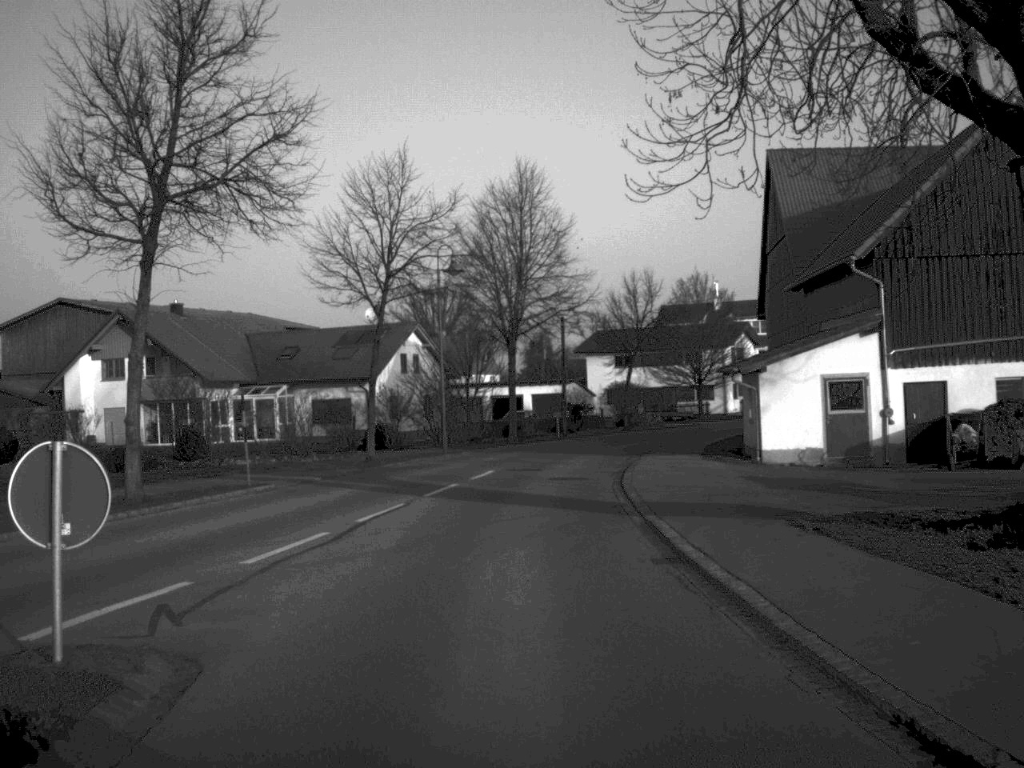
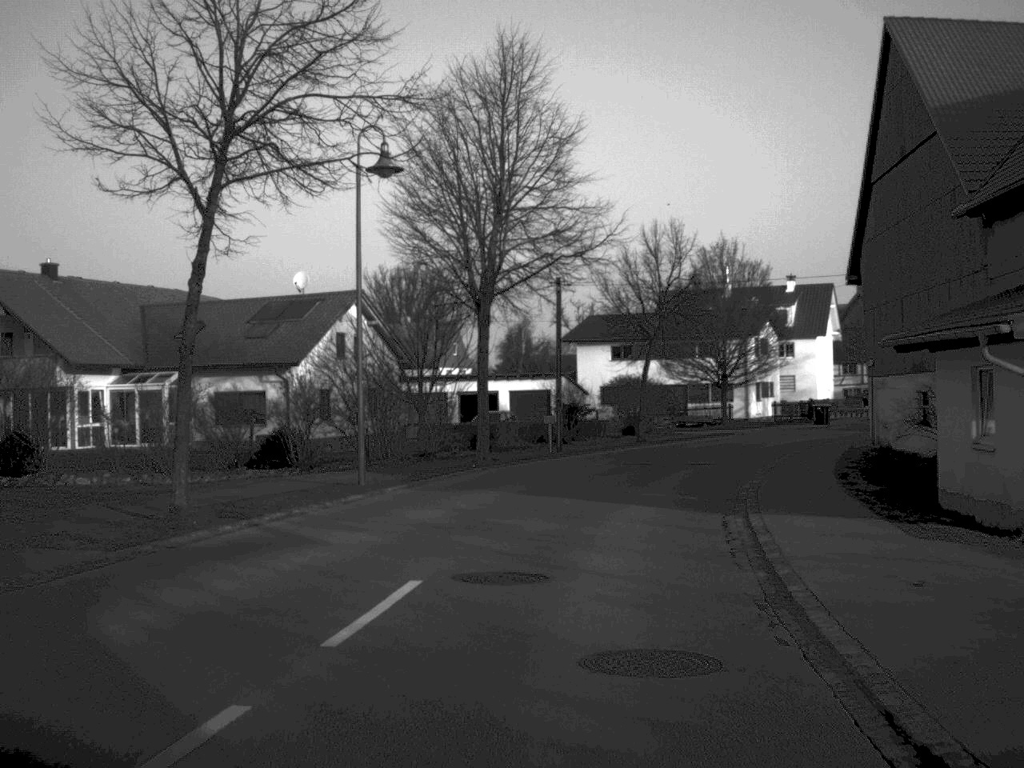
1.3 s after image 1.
(0.0, +18.3) m; +1°
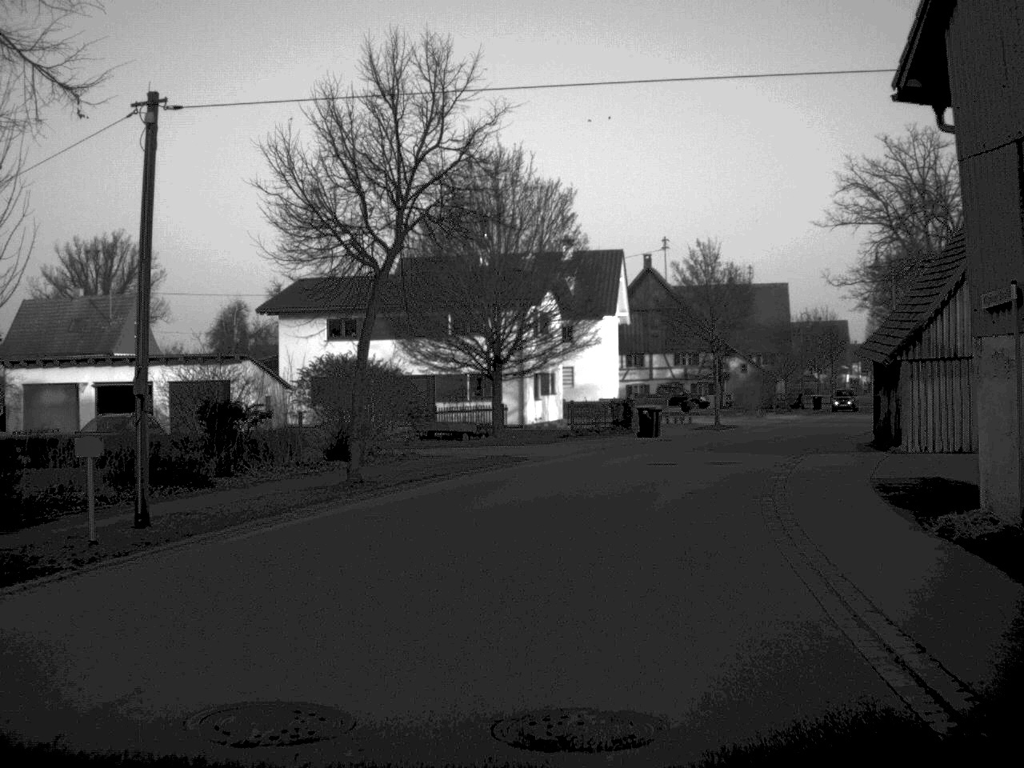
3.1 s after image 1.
(+2.4, +24.4) m; +12°
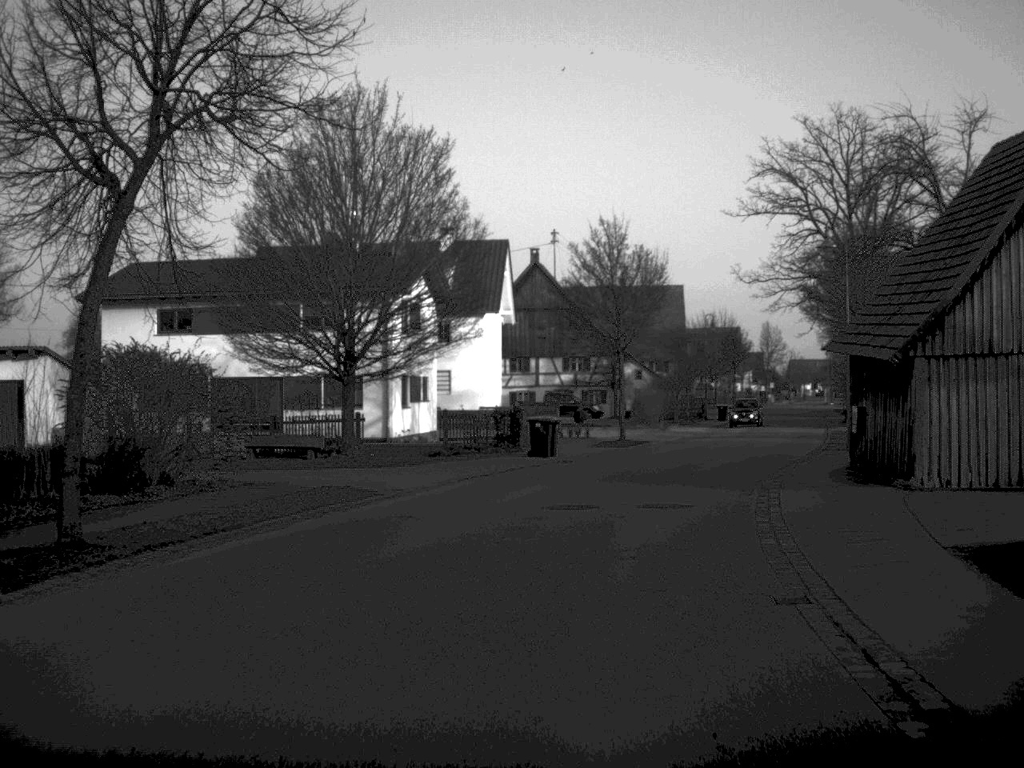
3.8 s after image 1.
(+0.4, +9.3) m; +5°
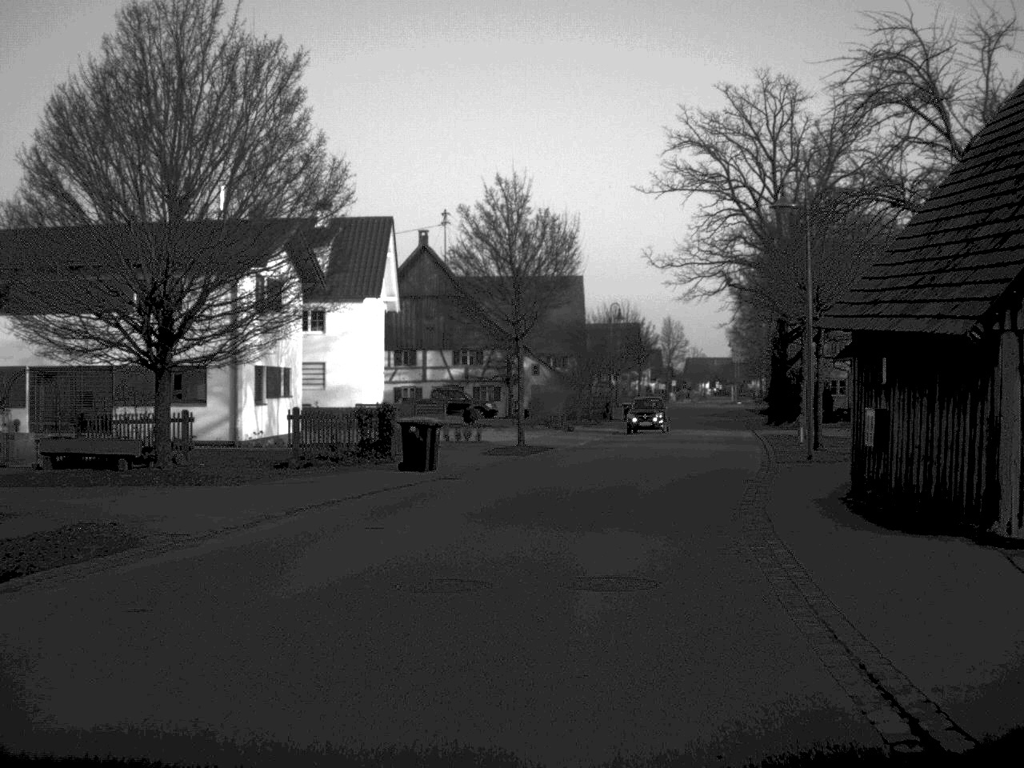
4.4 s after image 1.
(+0.3, +8.1) m; +5°
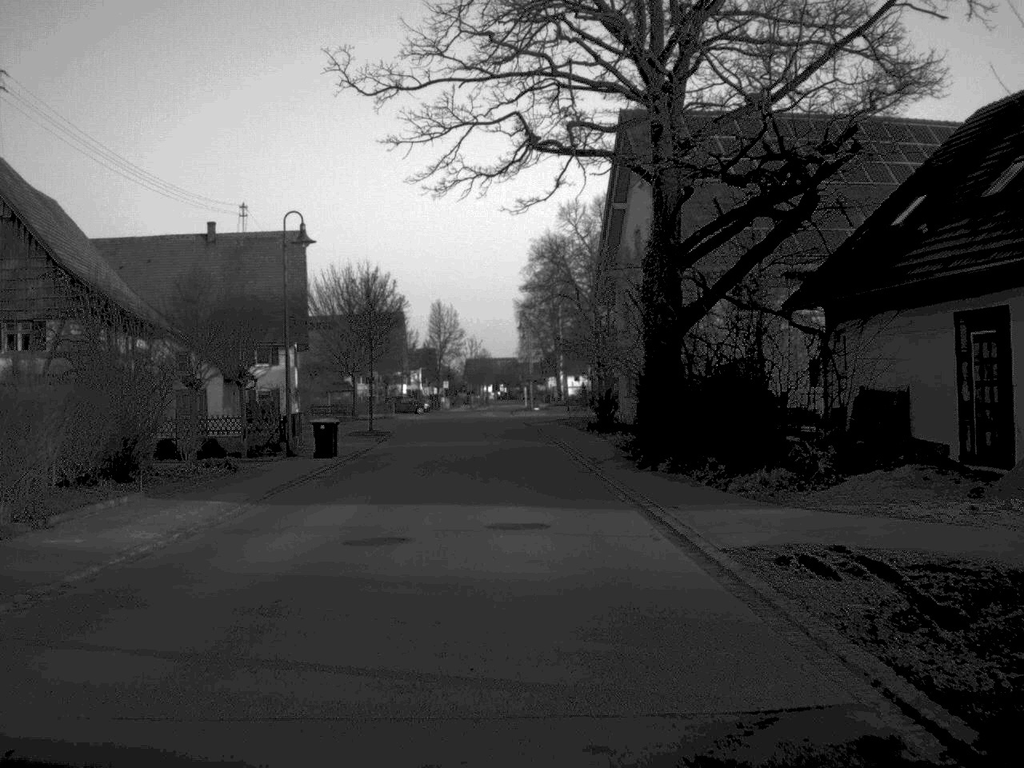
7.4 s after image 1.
(+5.2, +39.5) m; +9°
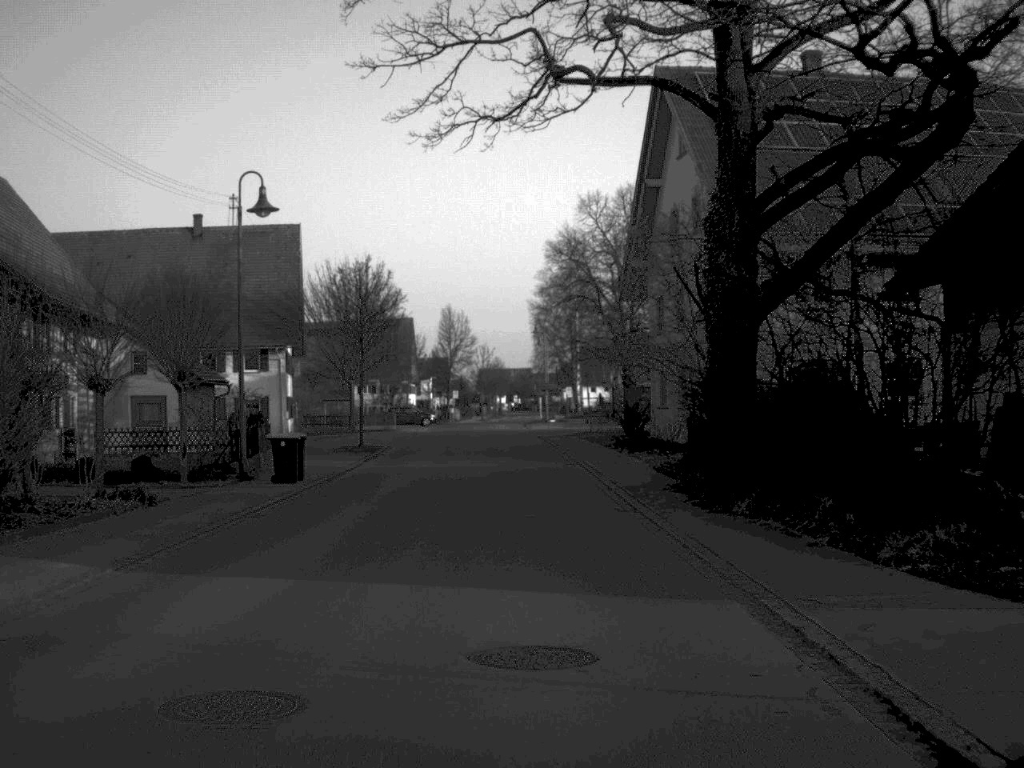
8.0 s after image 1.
(0.0, +7.7) m; -1°
